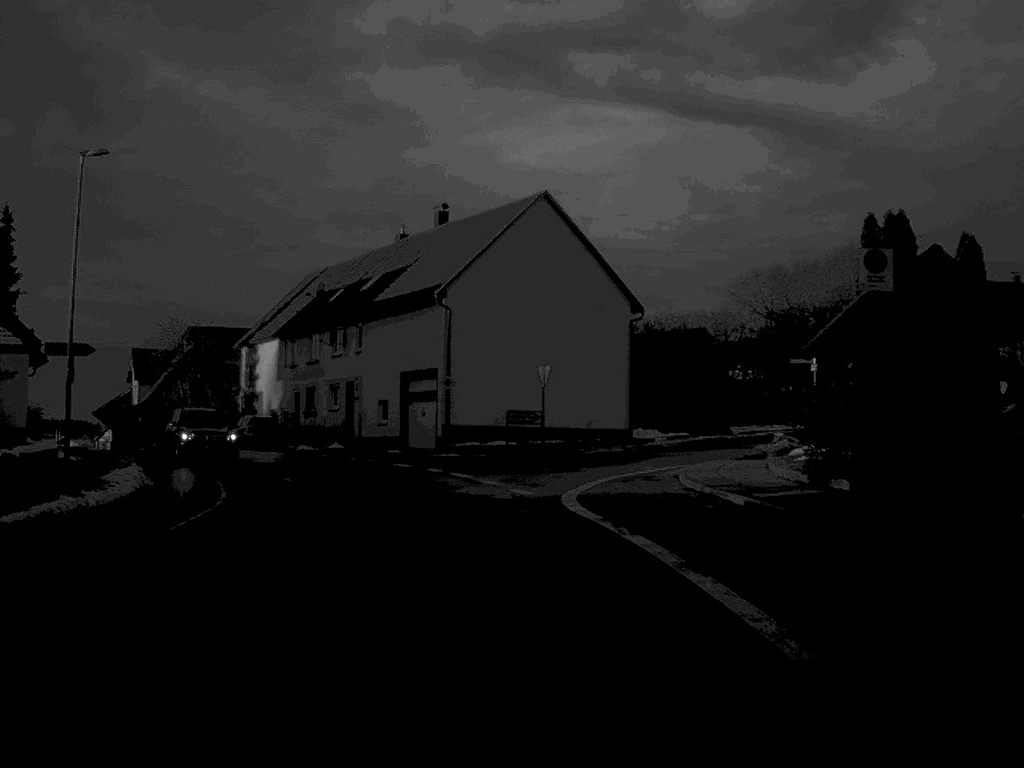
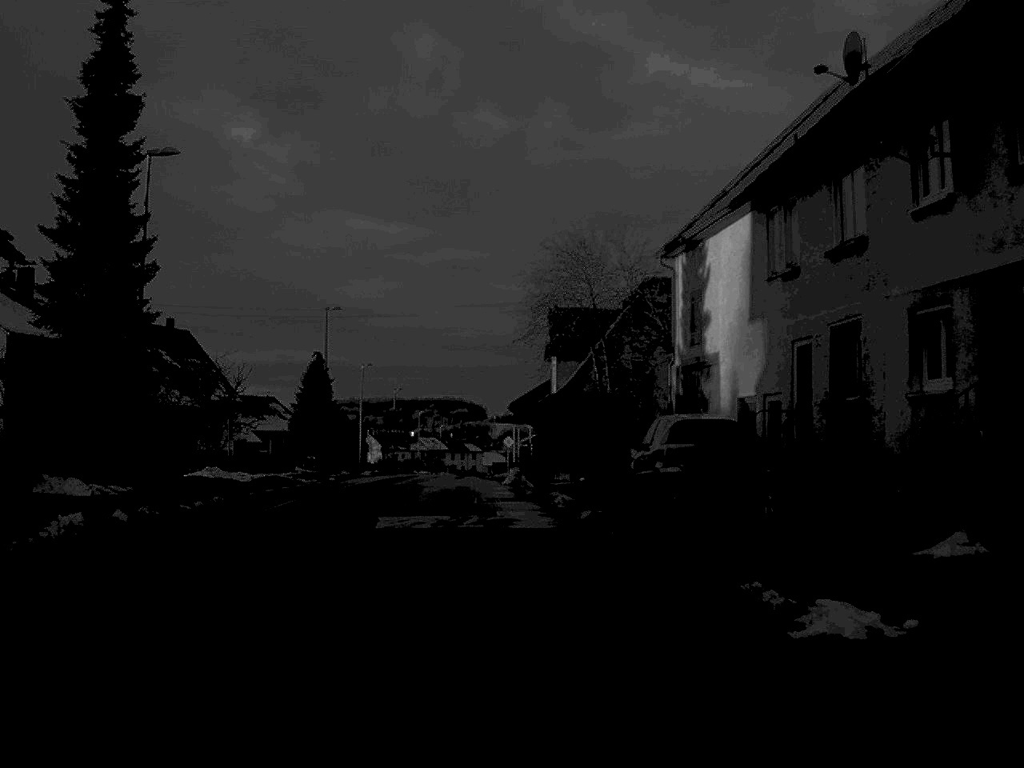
(-6.6, +39.8) m; -23°
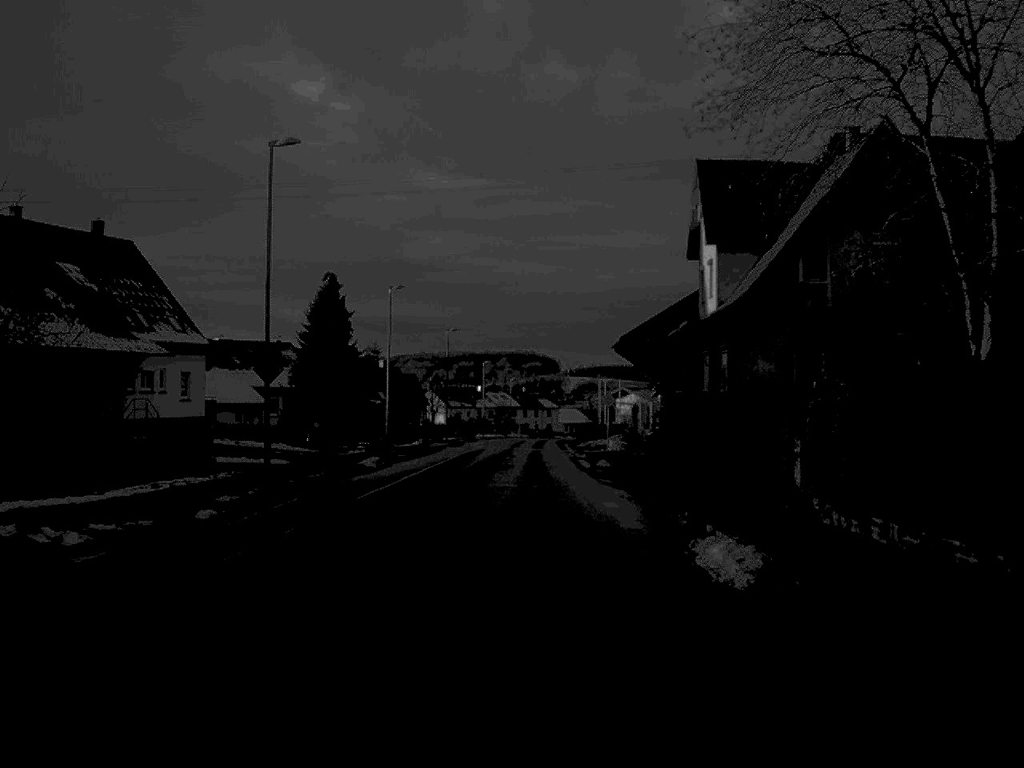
(-1.5, +32.3) m; -3°
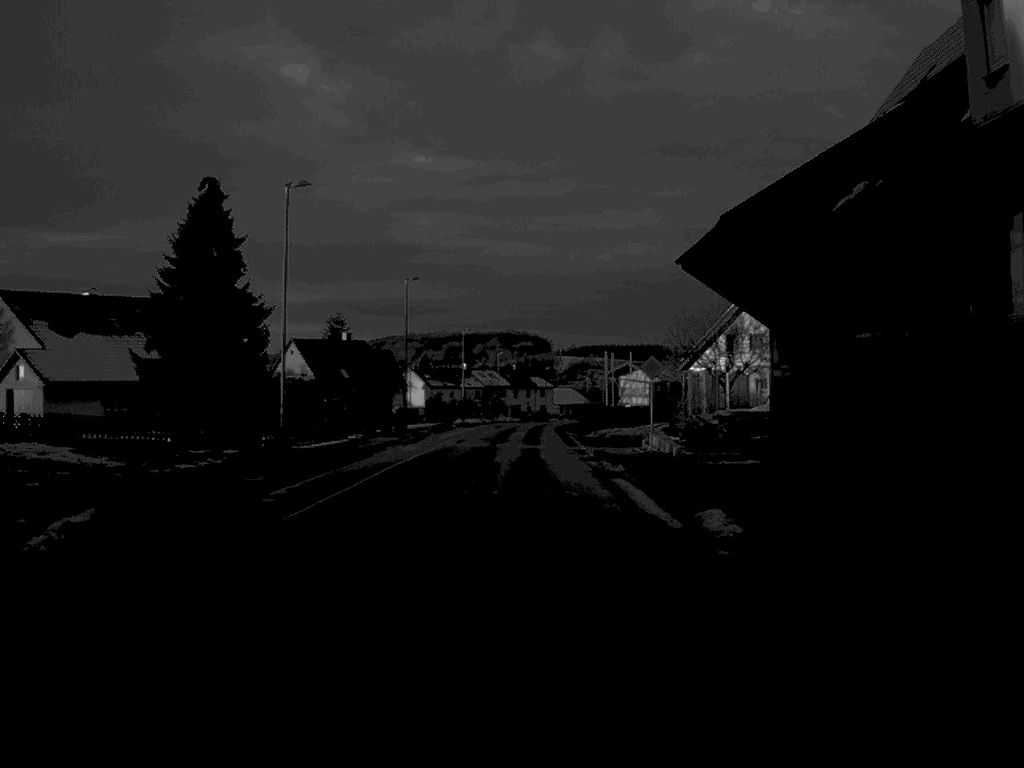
(+0.1, +26.6) m; 0°
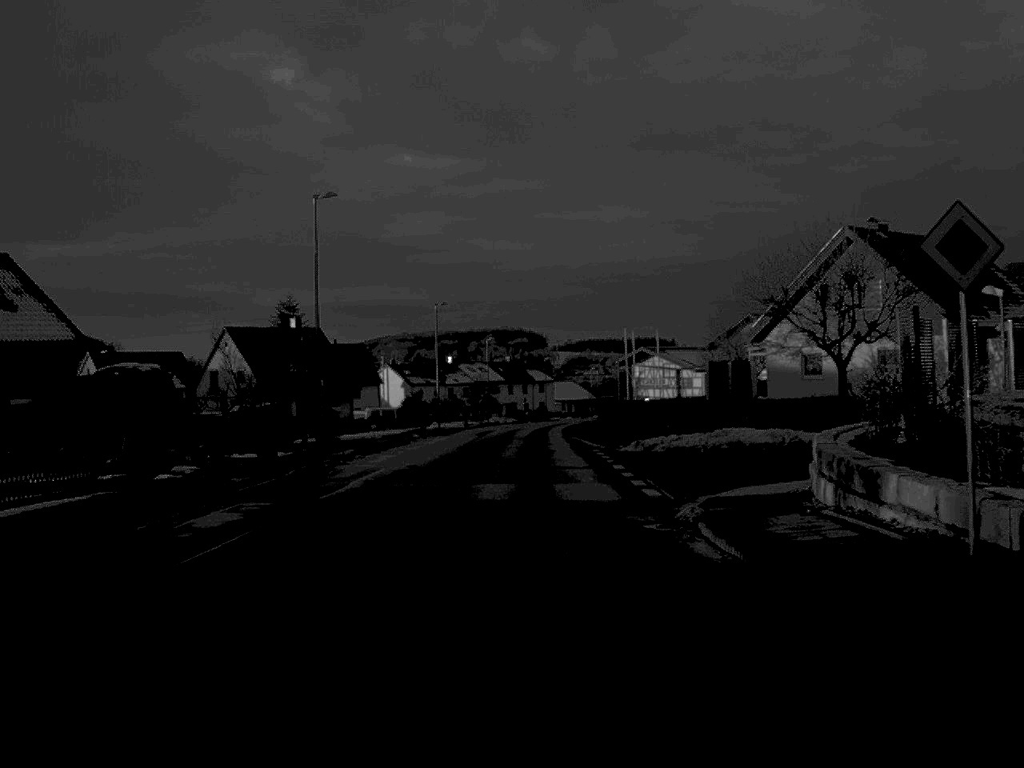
(0.0, +28.5) m; 0°
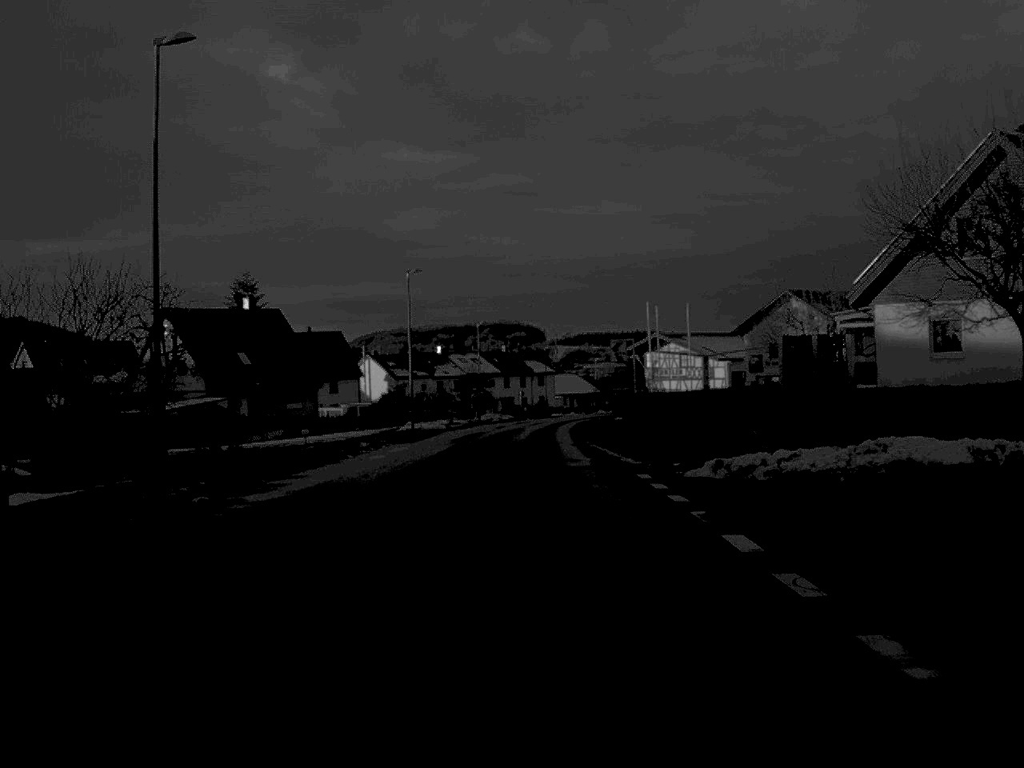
(0.0, +18.3) m; 0°
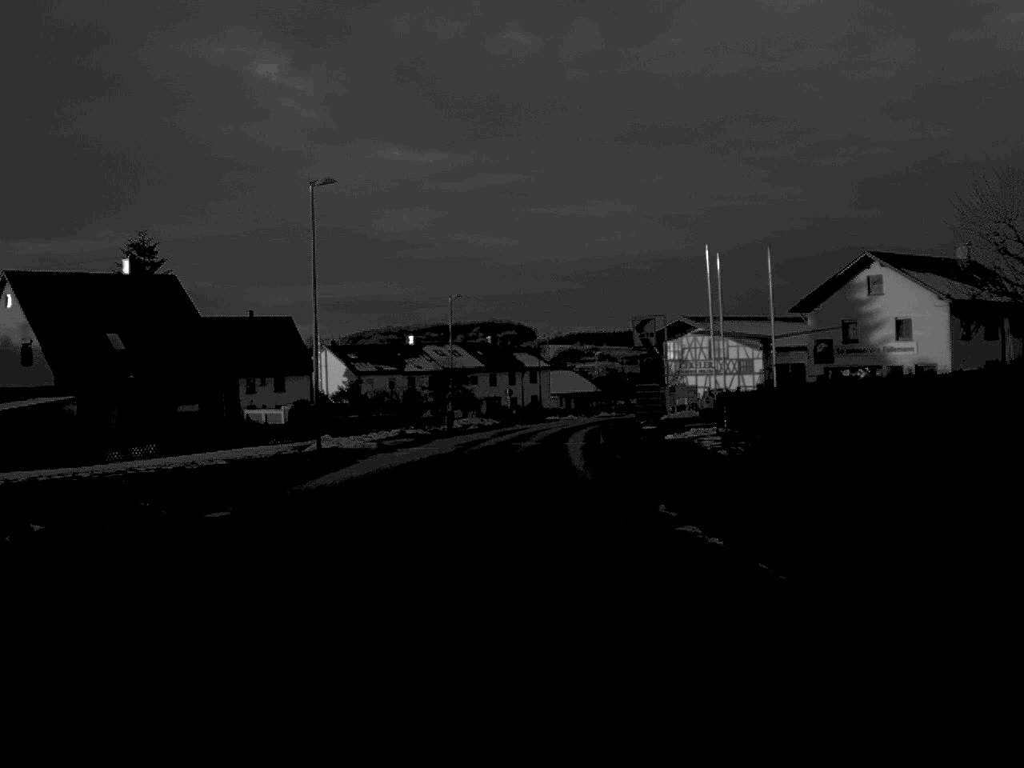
(+0.1, +27.3) m; 0°
